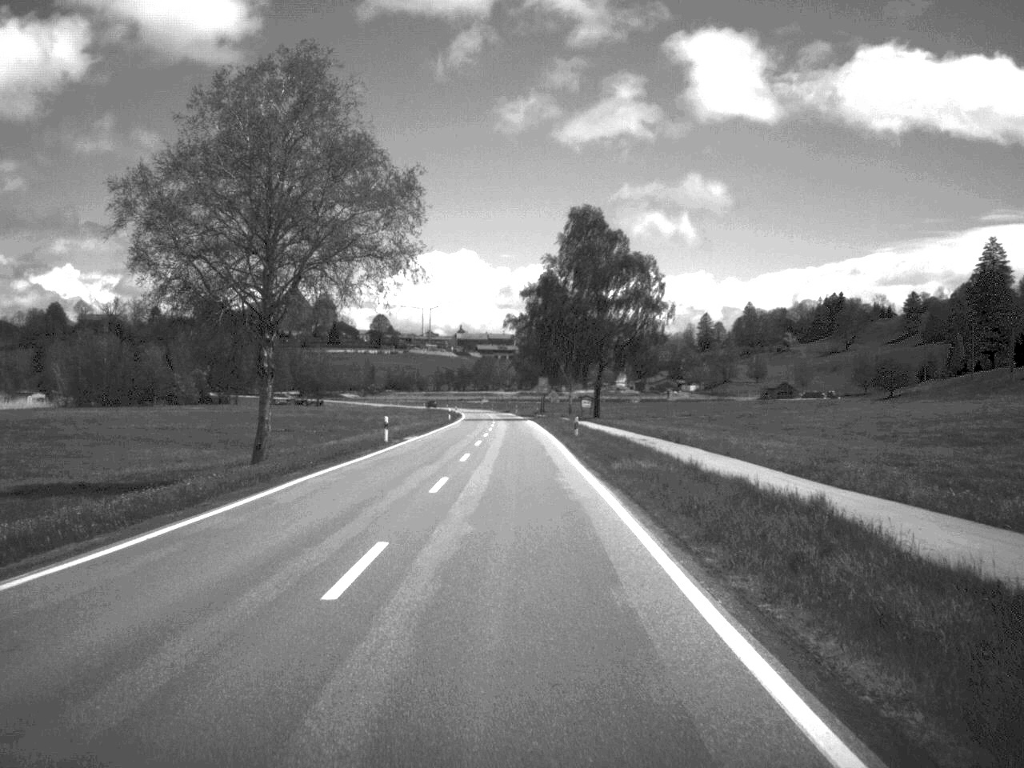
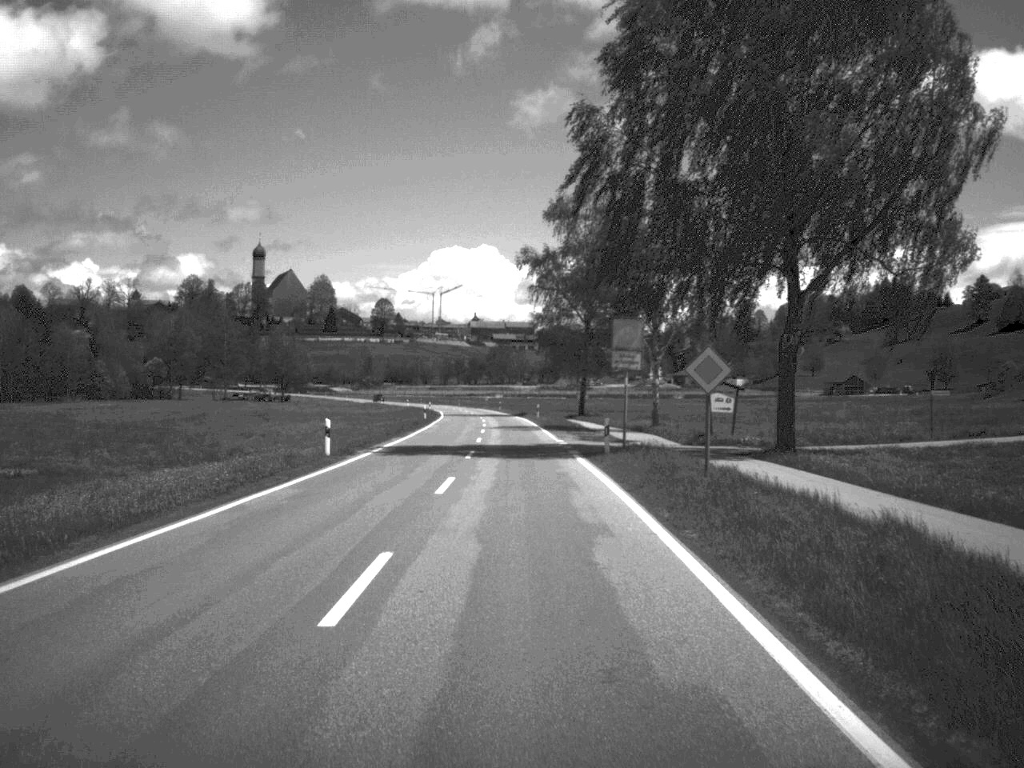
(-0.7, +72.3) m; -1°
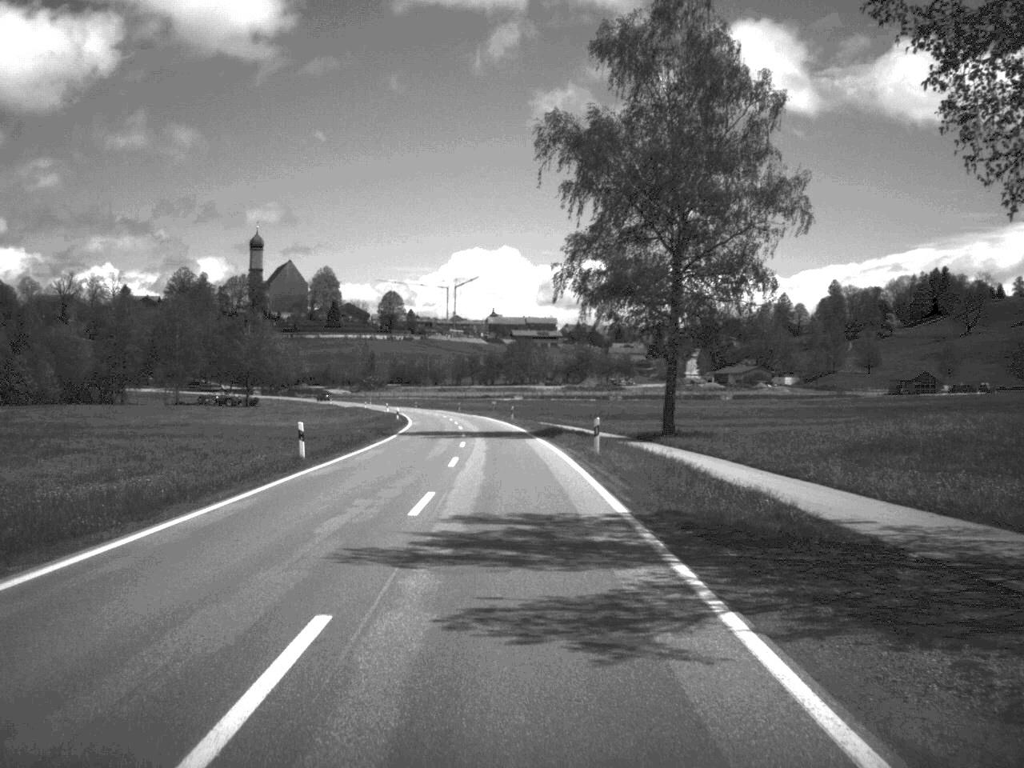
(-0.4, +51.1) m; -1°
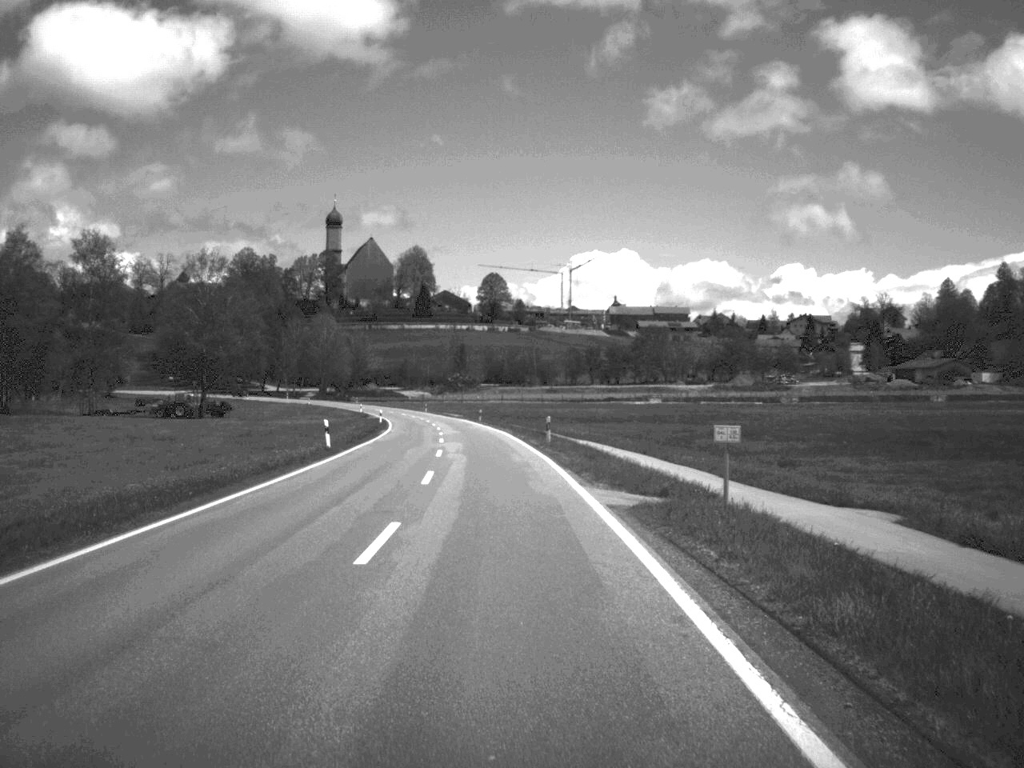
(-3.6, +87.7) m; -6°
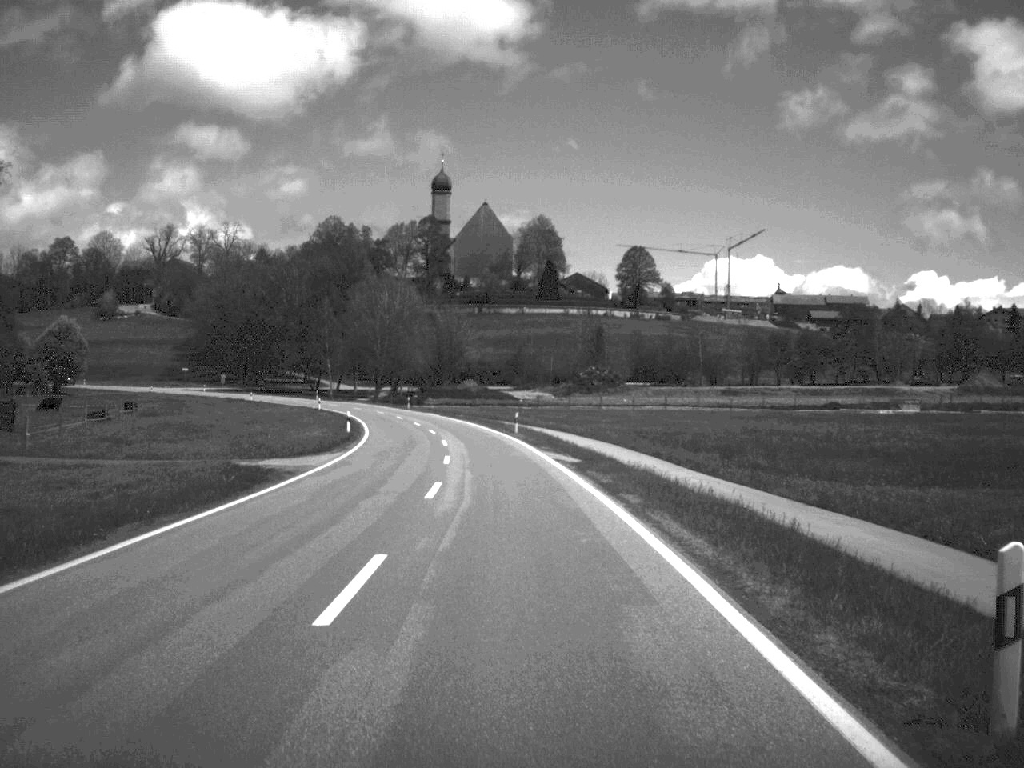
(-4.9, +86.0) m; -6°
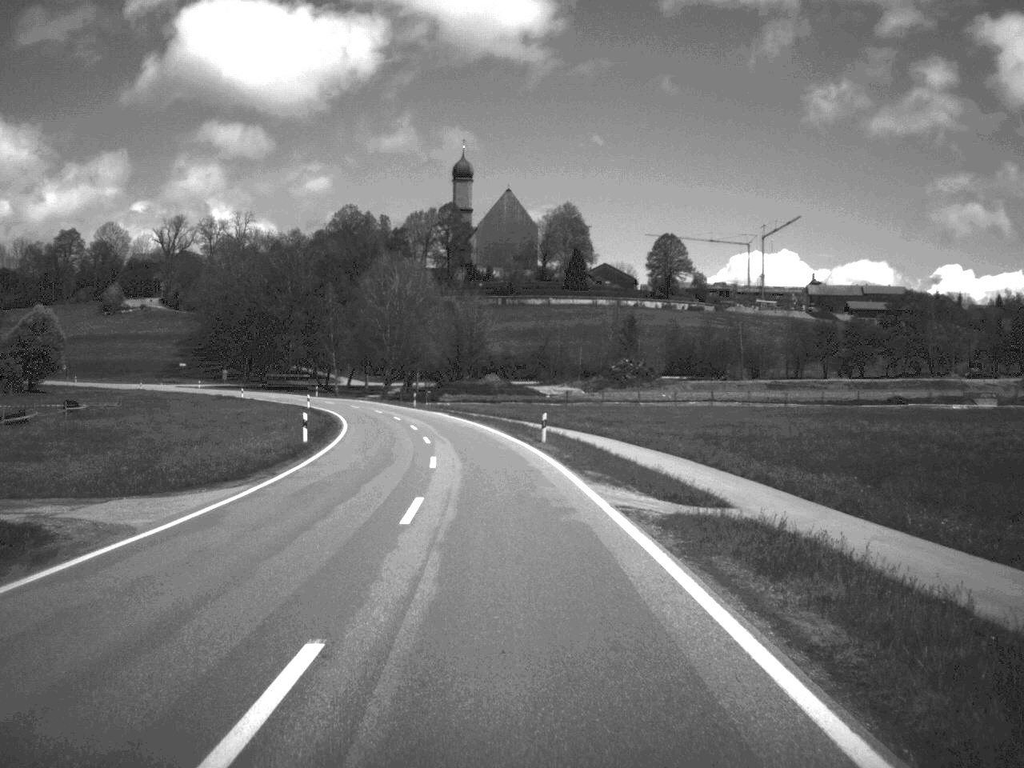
(-0.2, +16.4) m; -1°
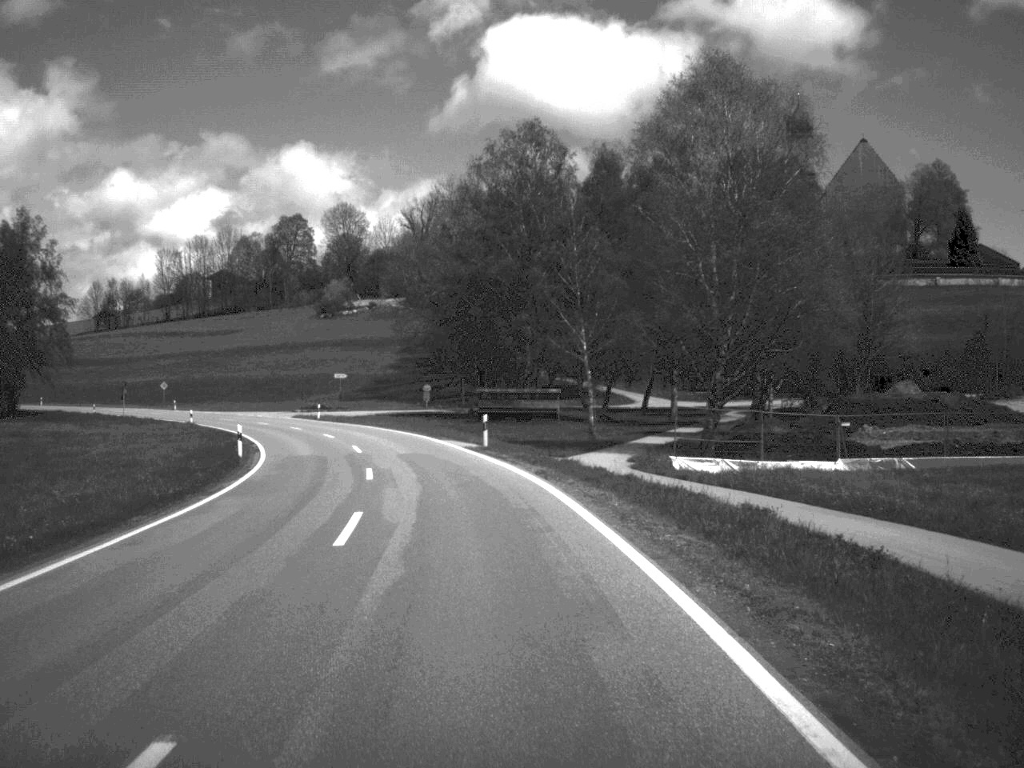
(-9.5, +84.8) m; -15°
